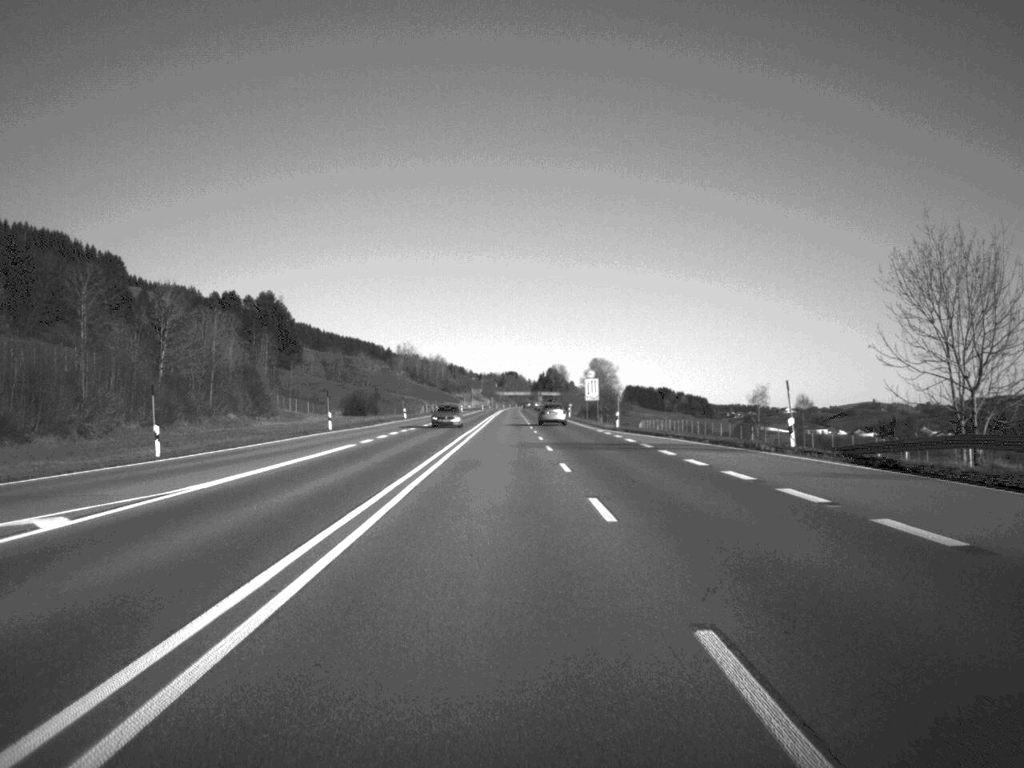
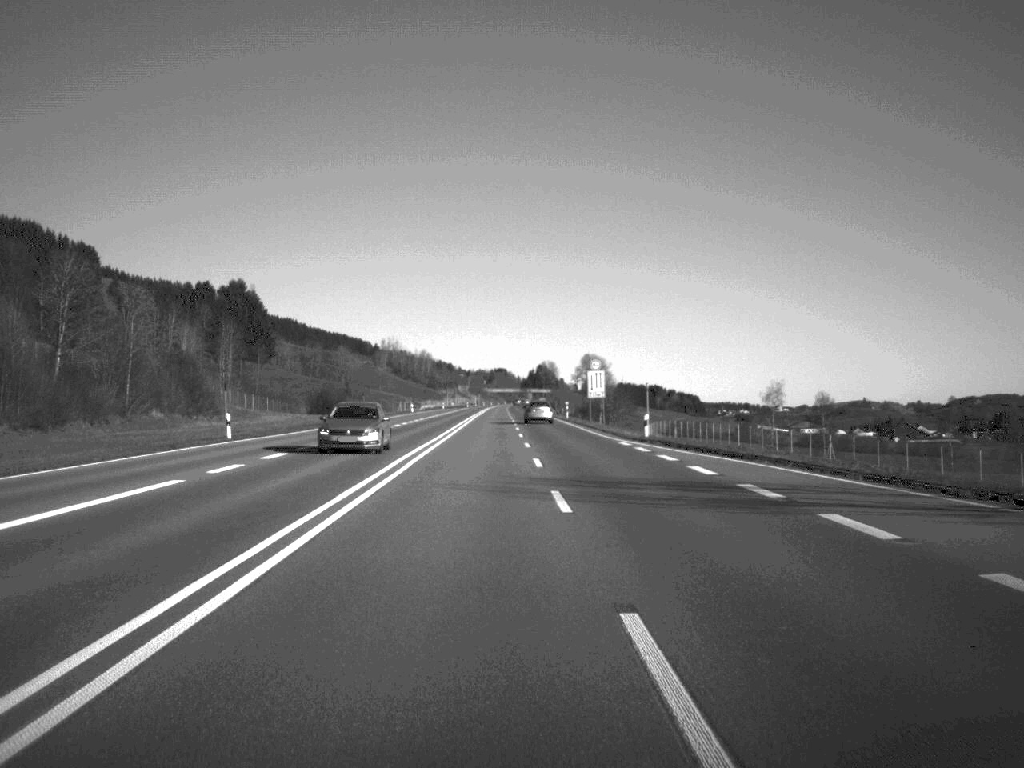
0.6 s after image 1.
(+0.1, +22.9) m; 0°
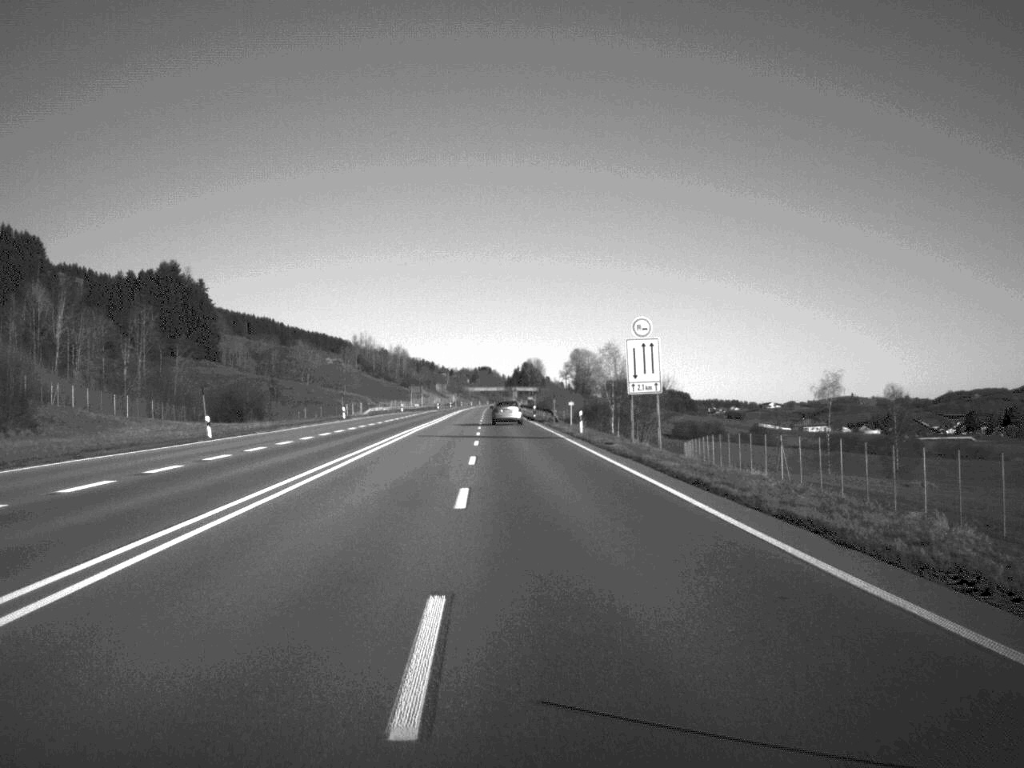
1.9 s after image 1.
(+0.3, +47.3) m; +1°
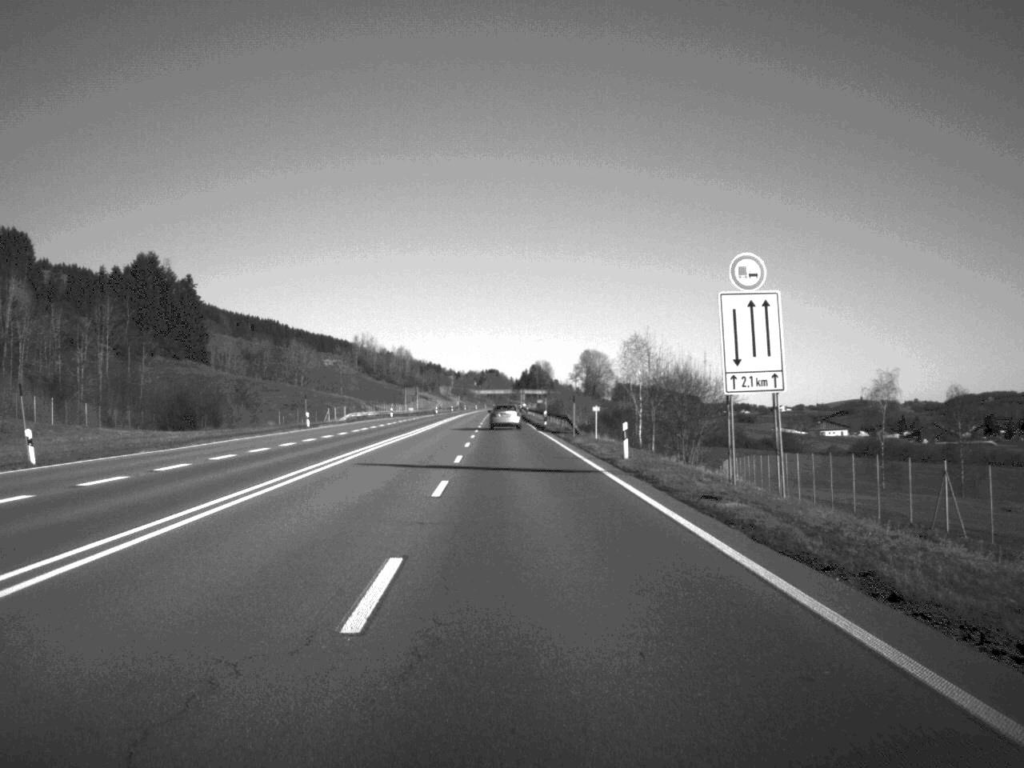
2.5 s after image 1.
(-0.1, +21.3) m; 0°
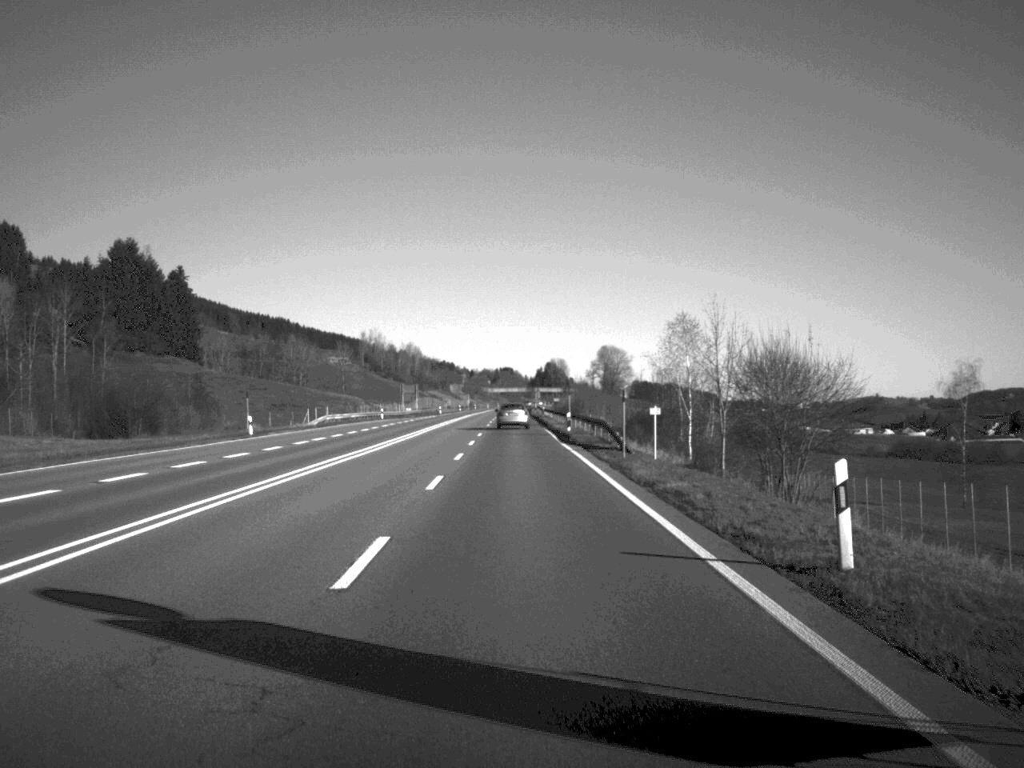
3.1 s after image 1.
(-0.1, +22.0) m; -1°
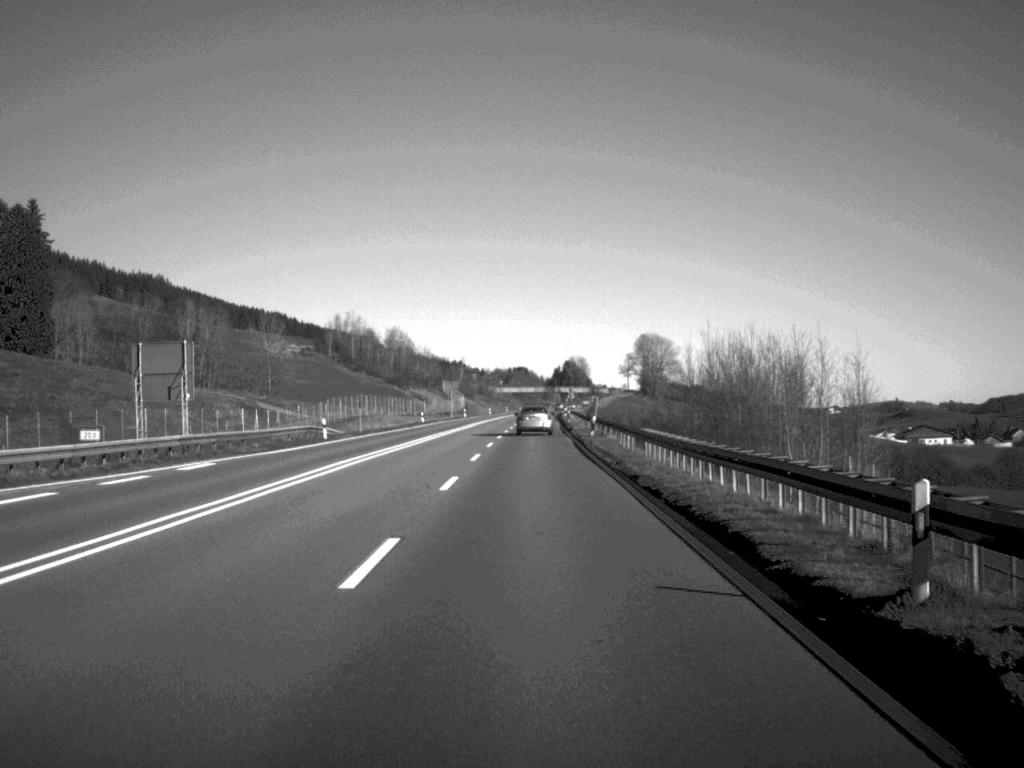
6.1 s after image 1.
(-1.2, +107.3) m; -1°
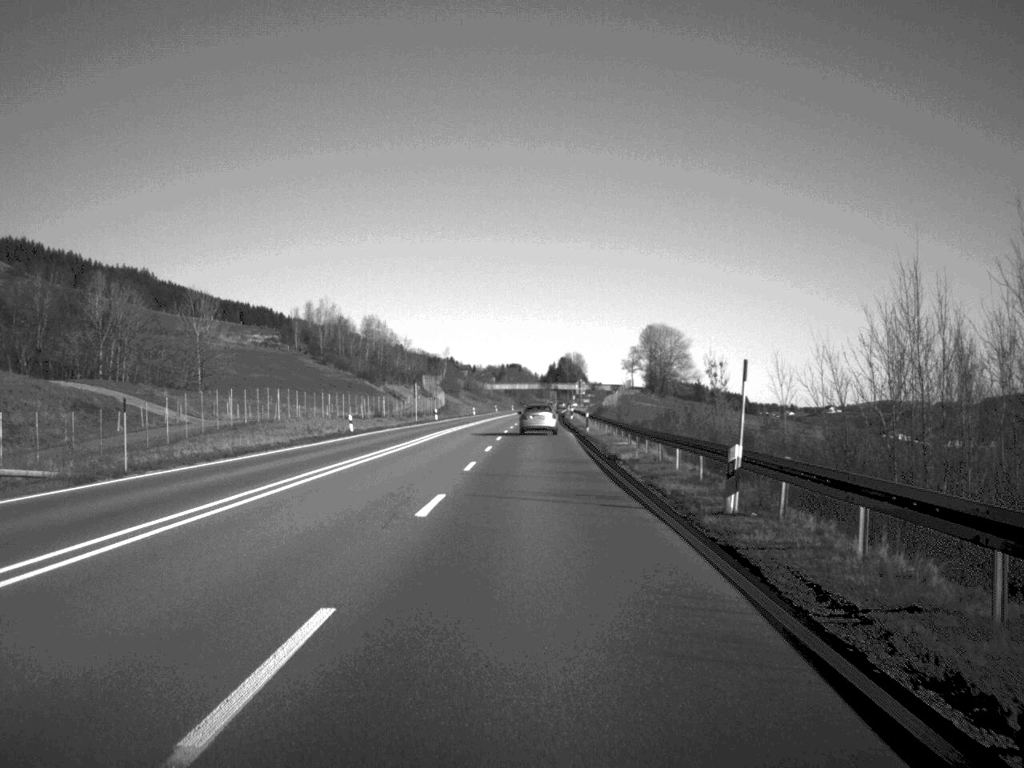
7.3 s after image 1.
(+0.1, +41.0) m; 0°
